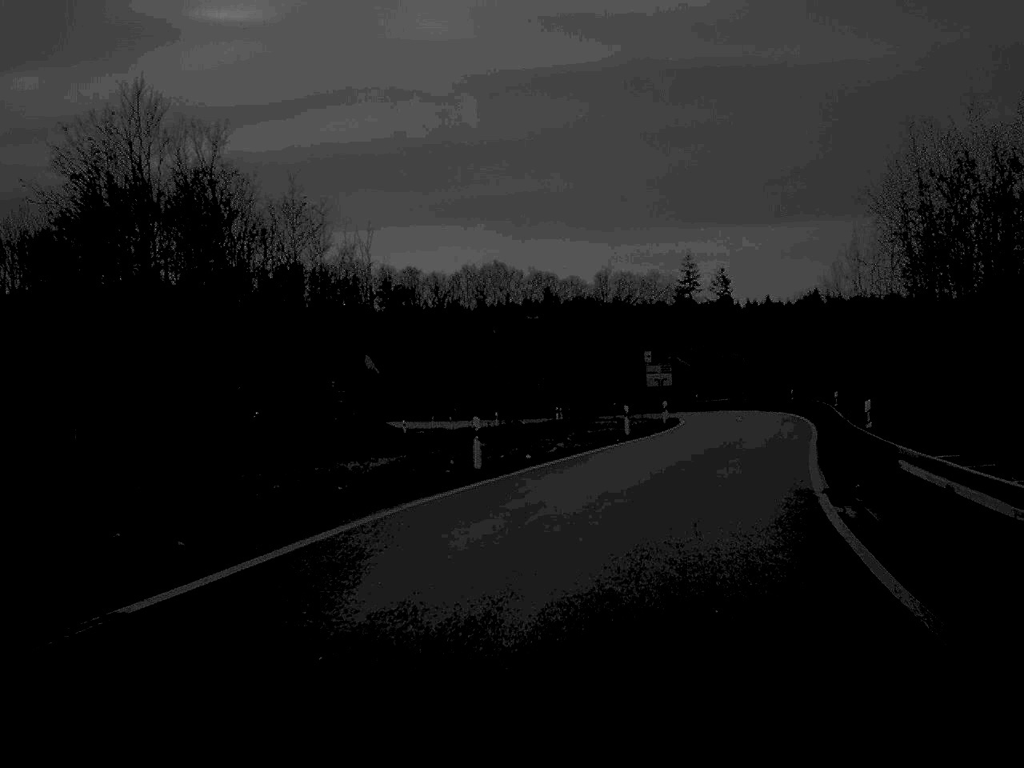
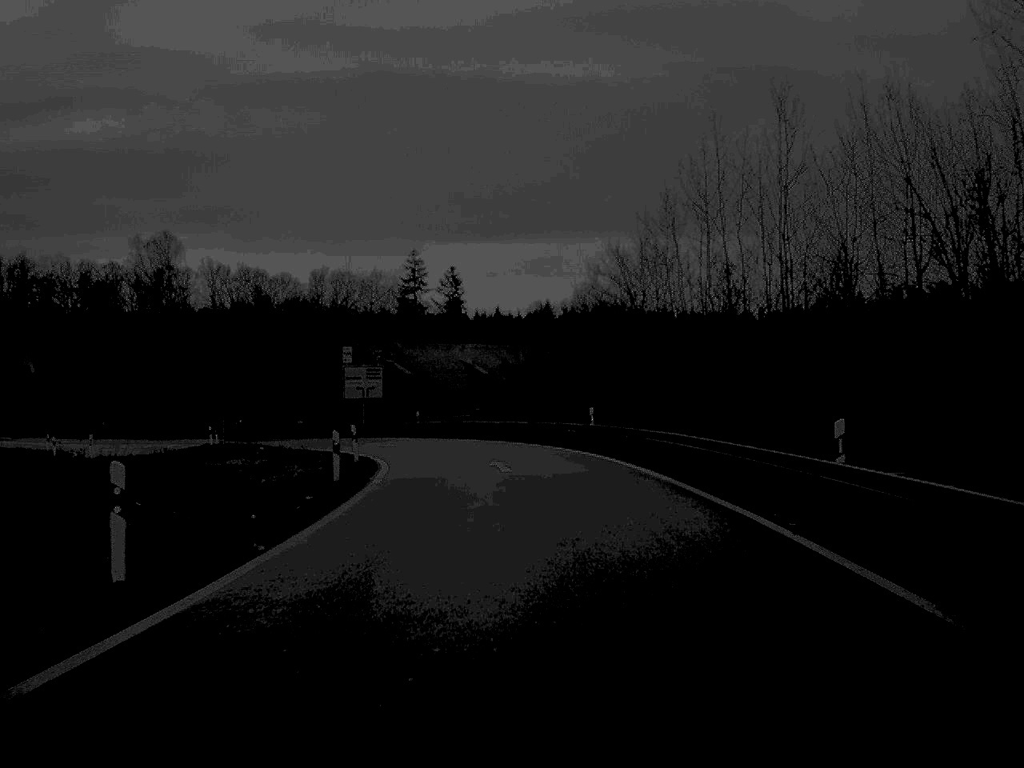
(+4.4, +32.9) m; +12°
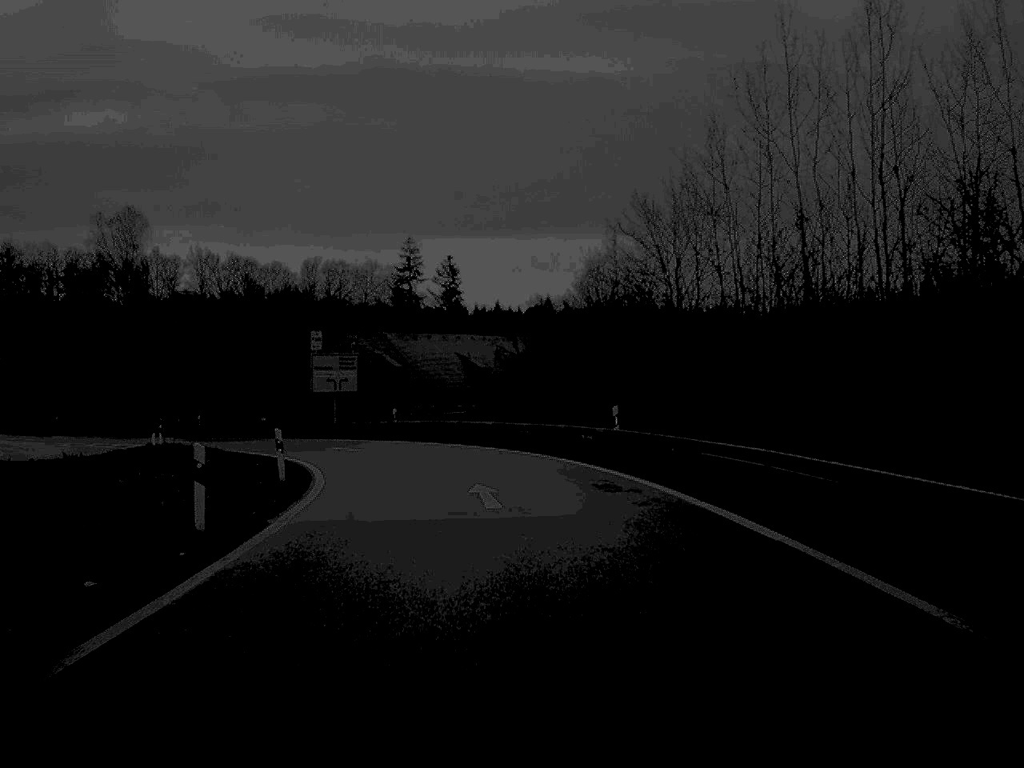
(0.0, +10.7) m; 0°
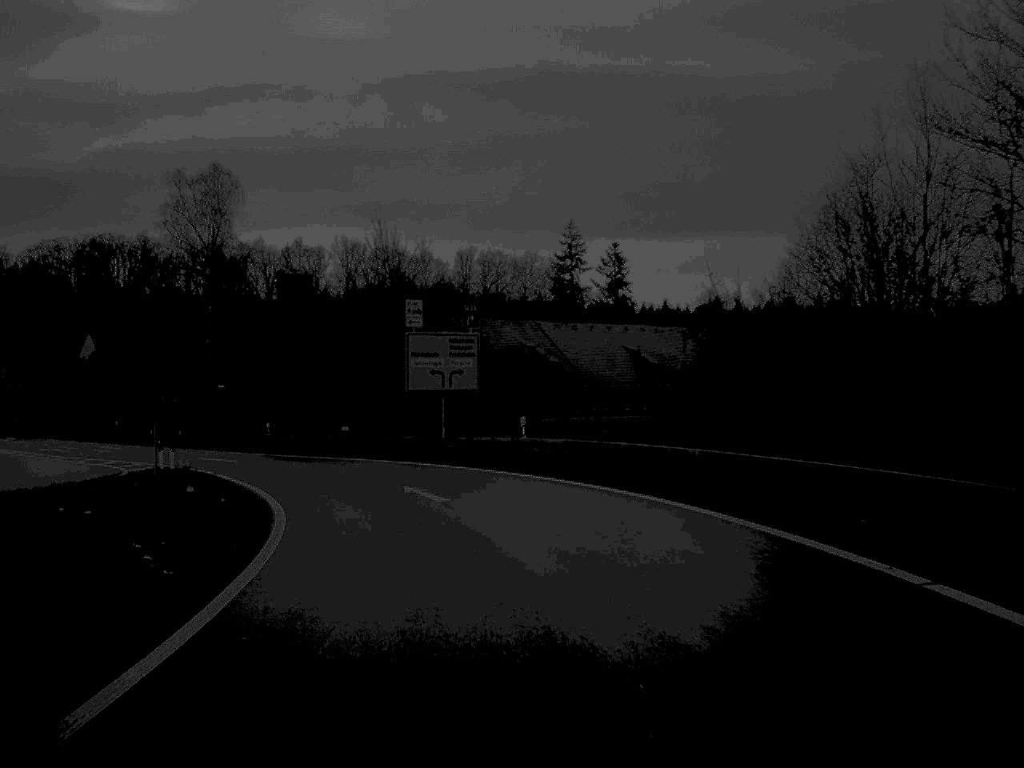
(-1.1, +20.5) m; -8°
